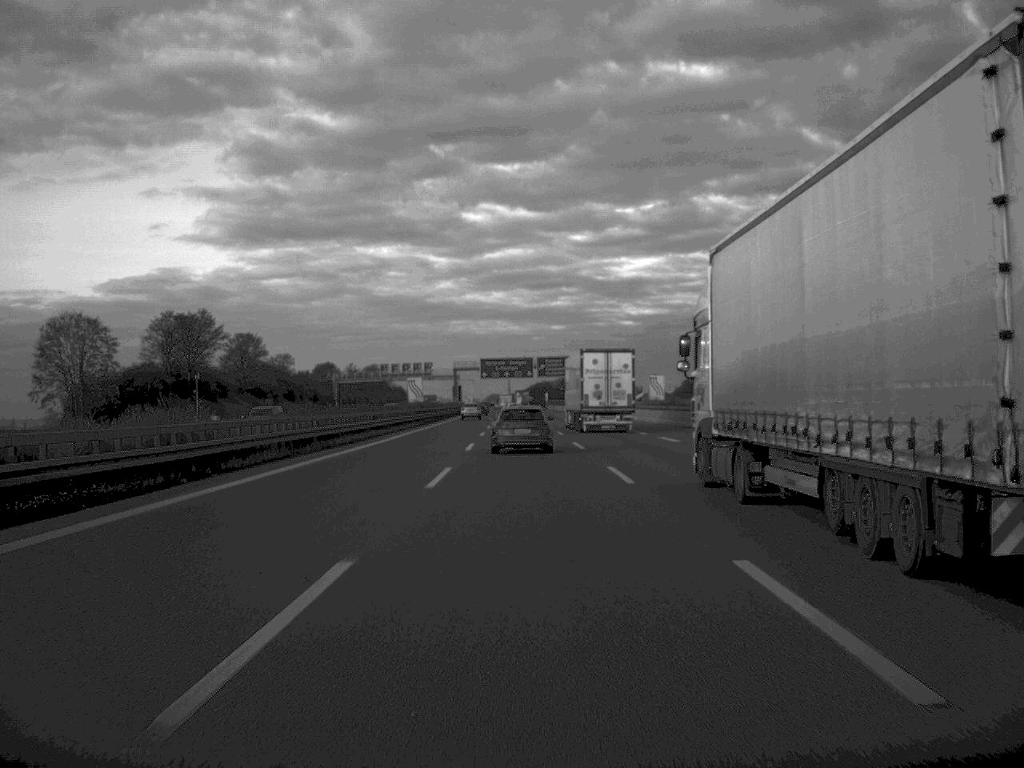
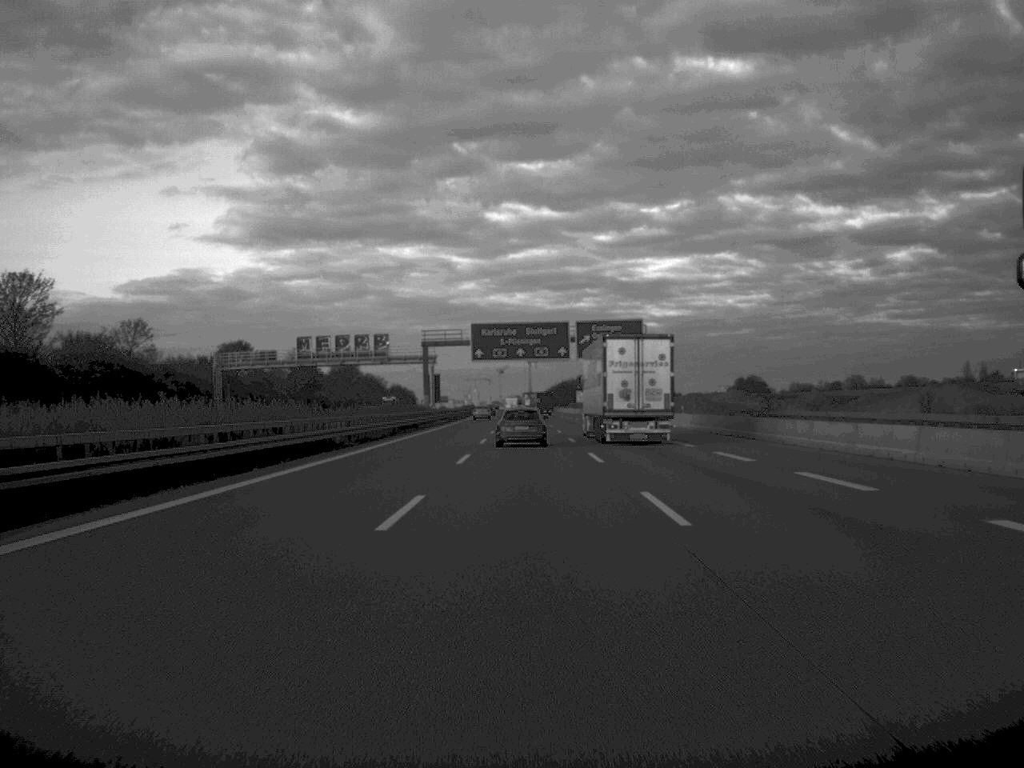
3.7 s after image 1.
(-0.8, +97.9) m; -1°
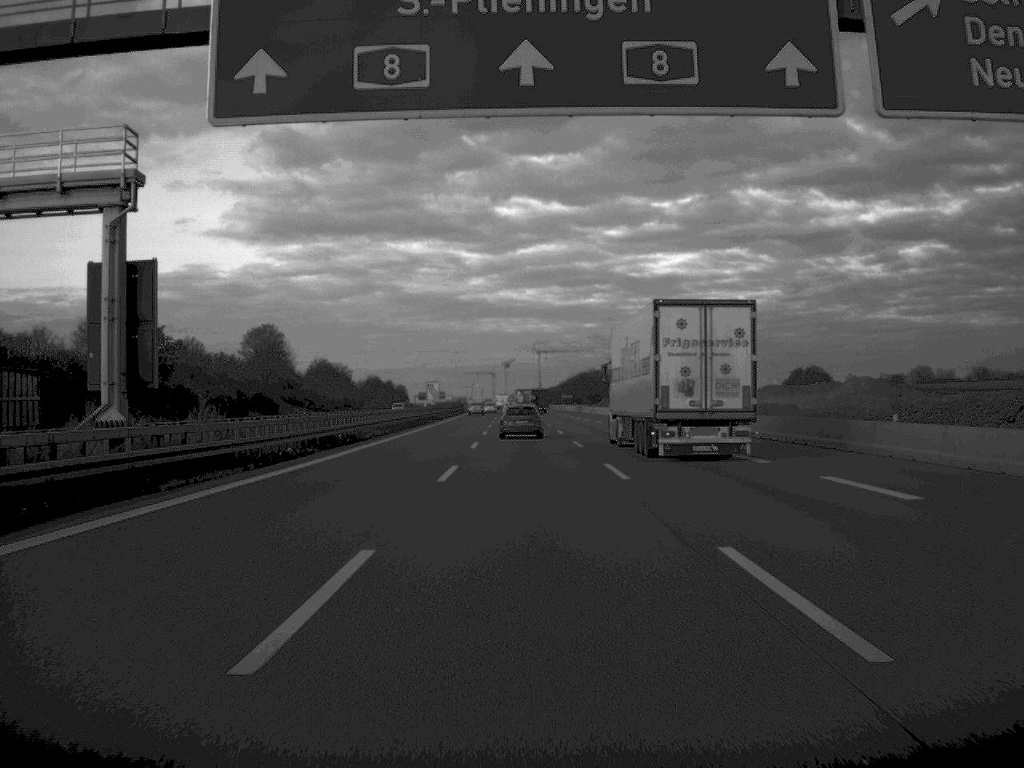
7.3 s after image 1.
(-0.5, +98.1) m; 0°
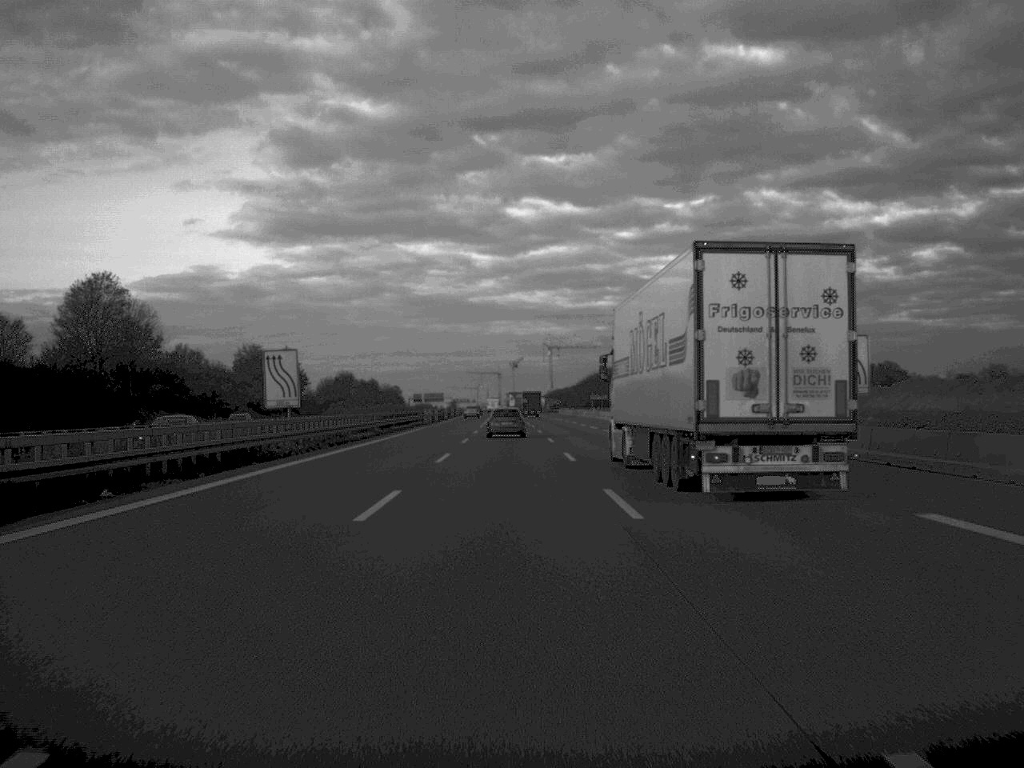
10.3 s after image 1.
(-0.2, +79.5) m; 0°
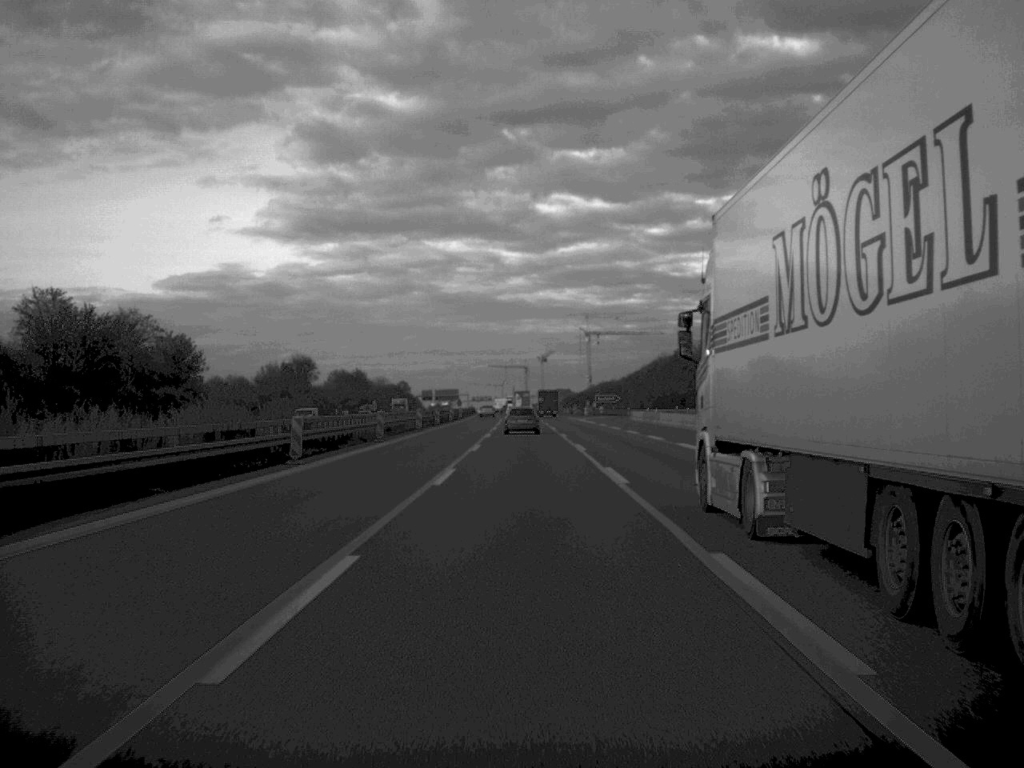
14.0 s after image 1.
(-1.7, +99.8) m; -1°
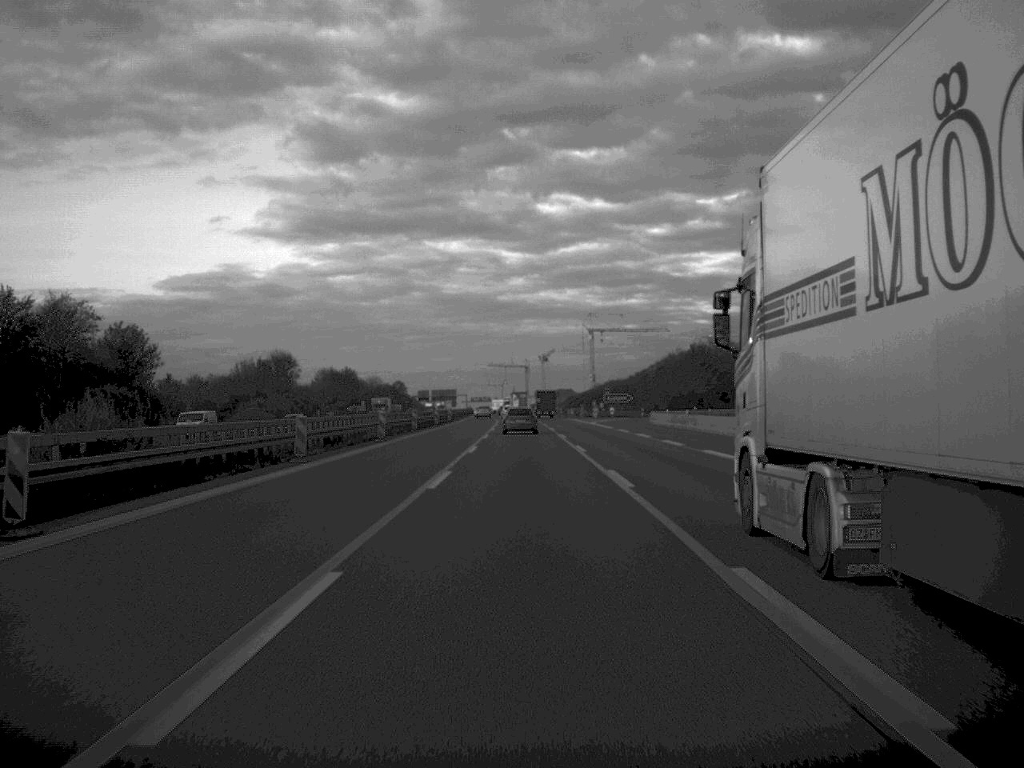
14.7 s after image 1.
(0.0, +19.4) m; 0°
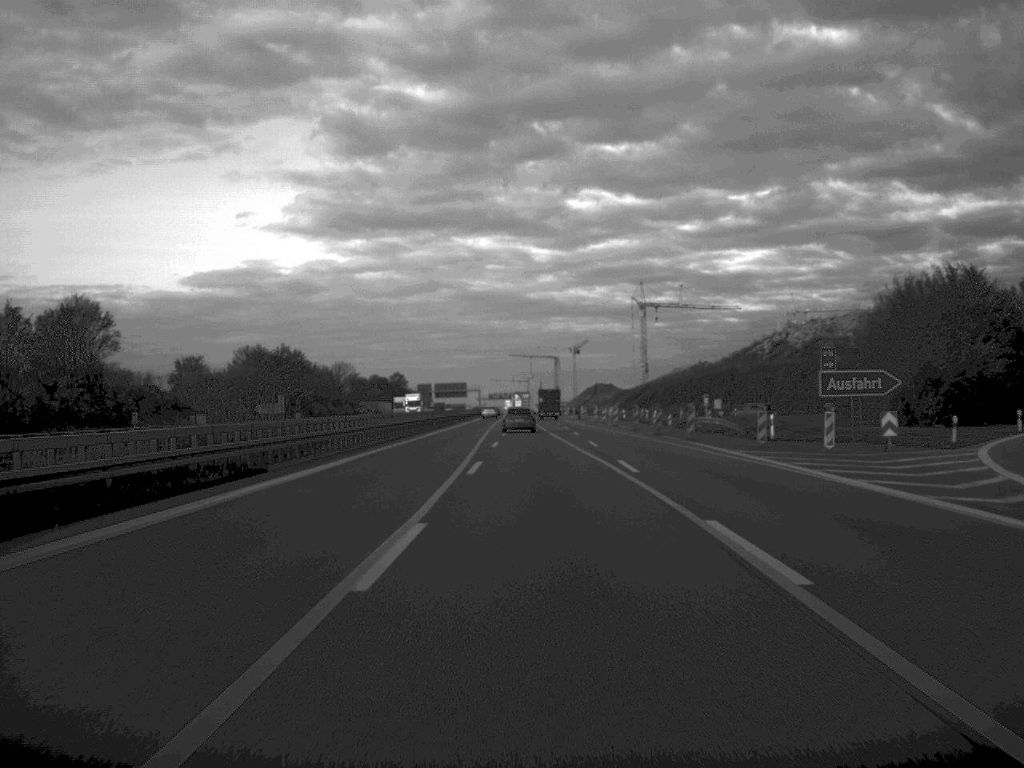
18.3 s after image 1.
(-1.0, +102.7) m; -1°
